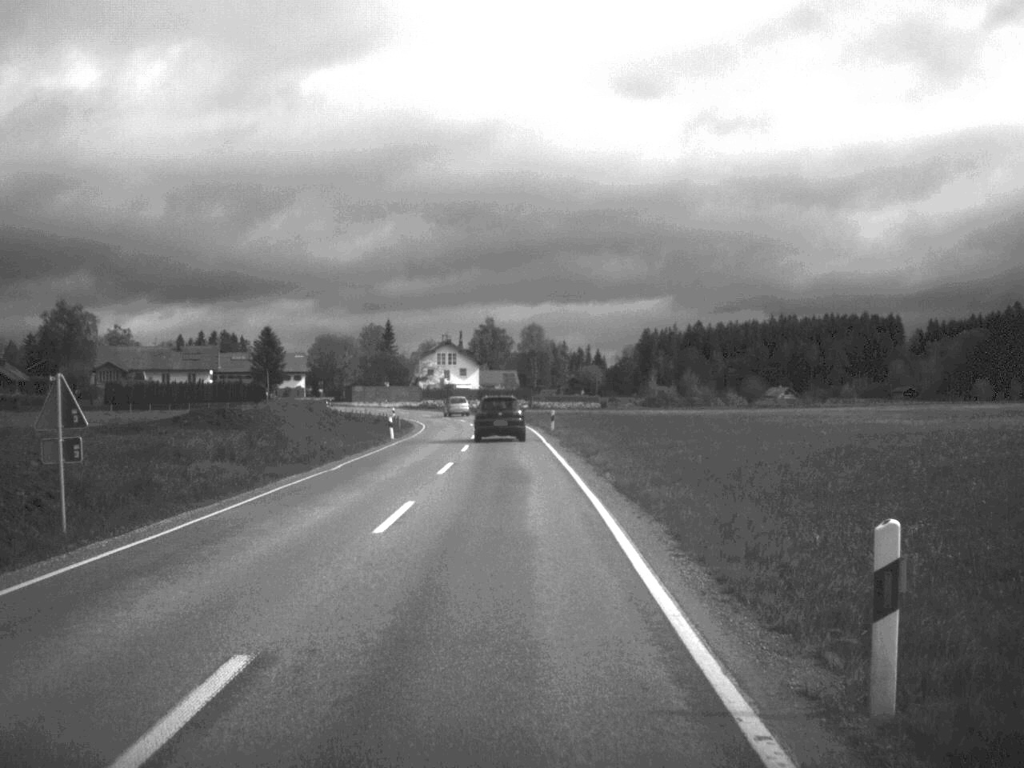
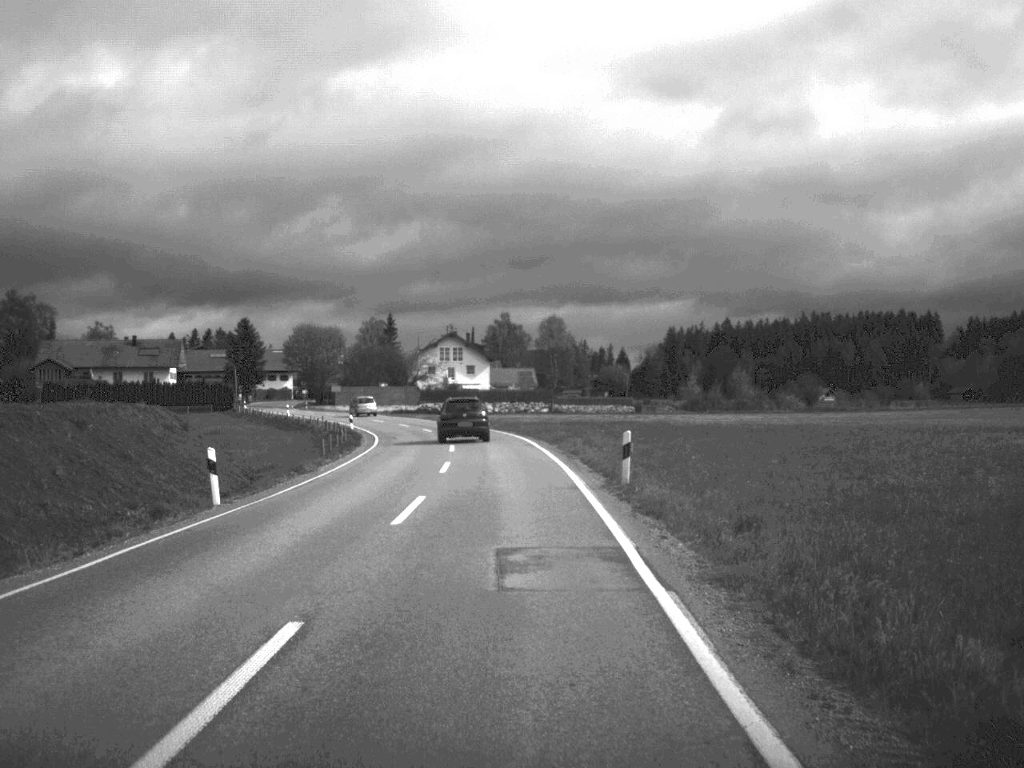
(-0.2, +33.8) m; -1°
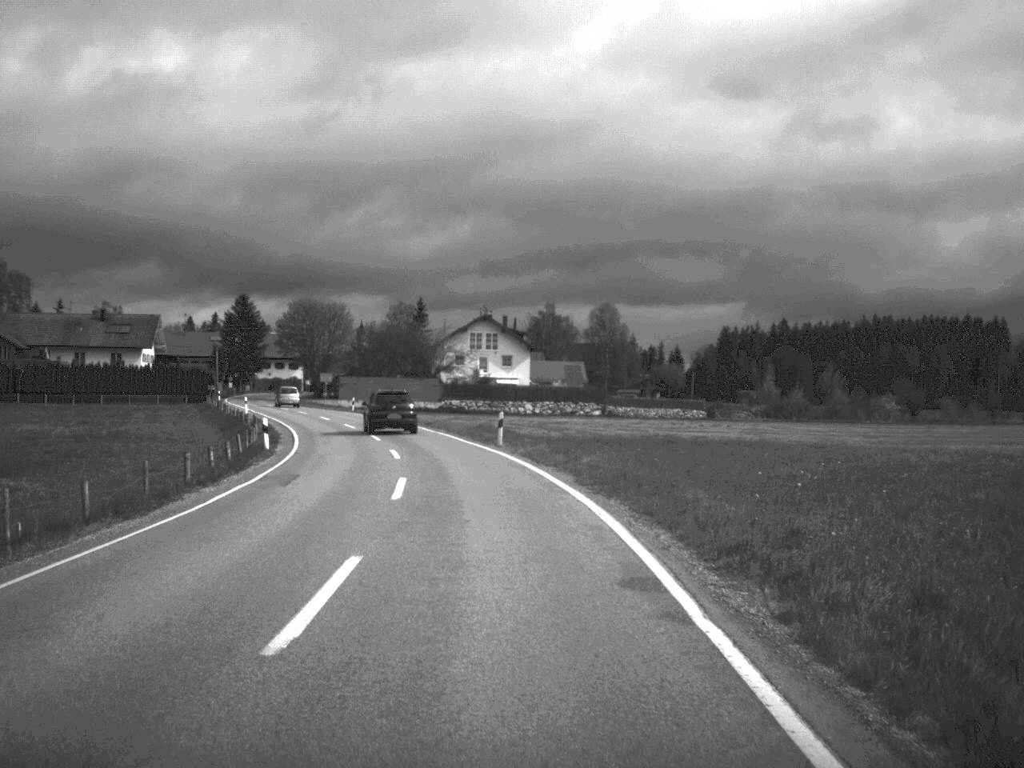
(-0.5, +31.8) m; -2°
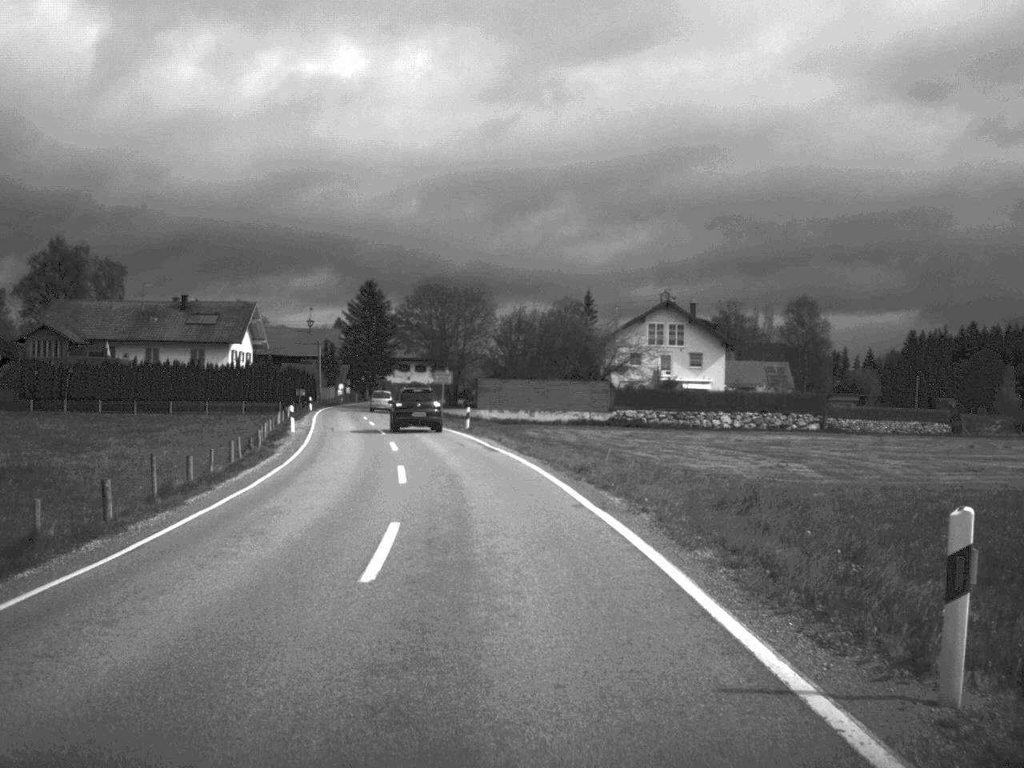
(-2.0, +31.8) m; -8°
